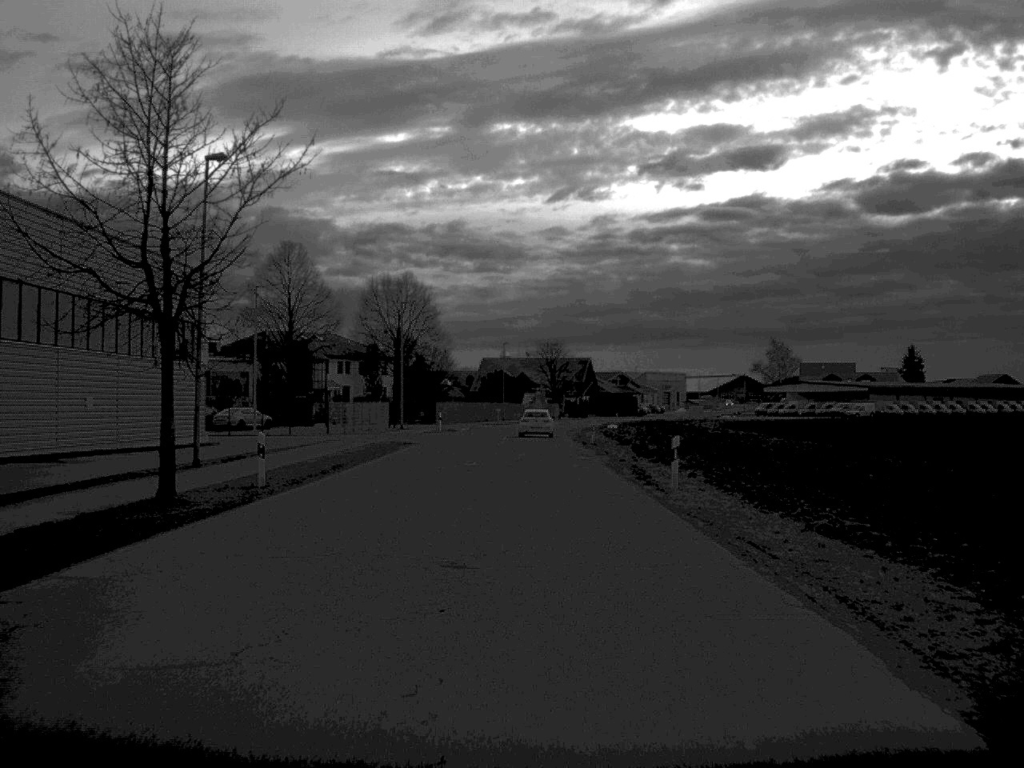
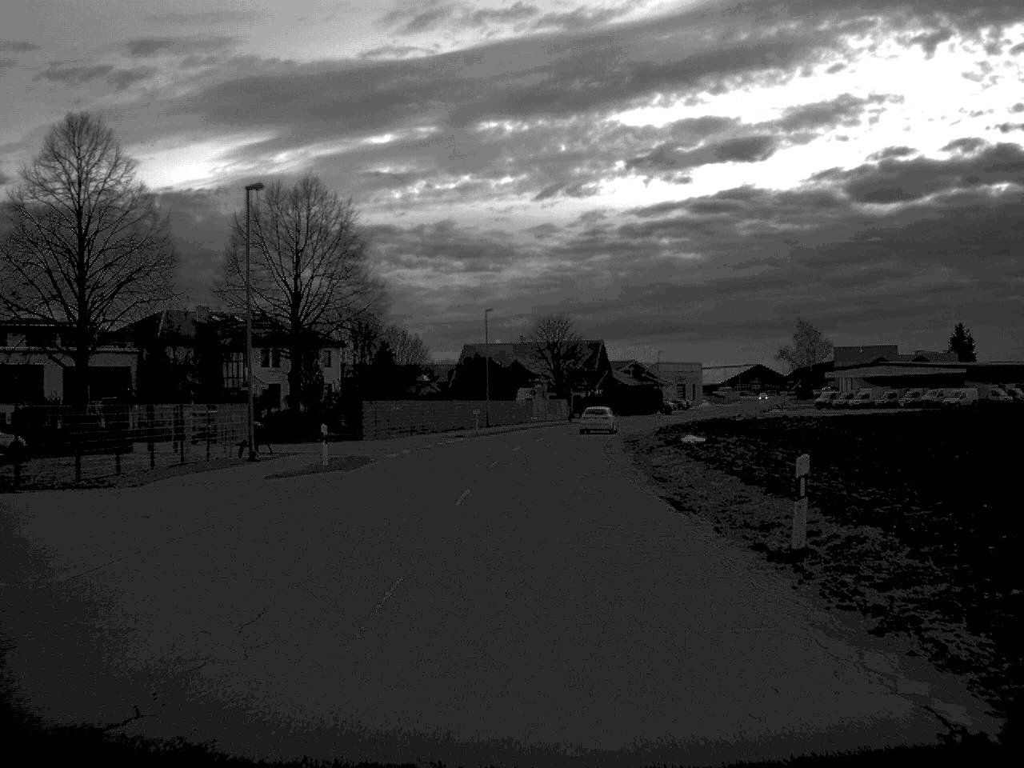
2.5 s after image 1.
(0.0, +41.8) m; 0°
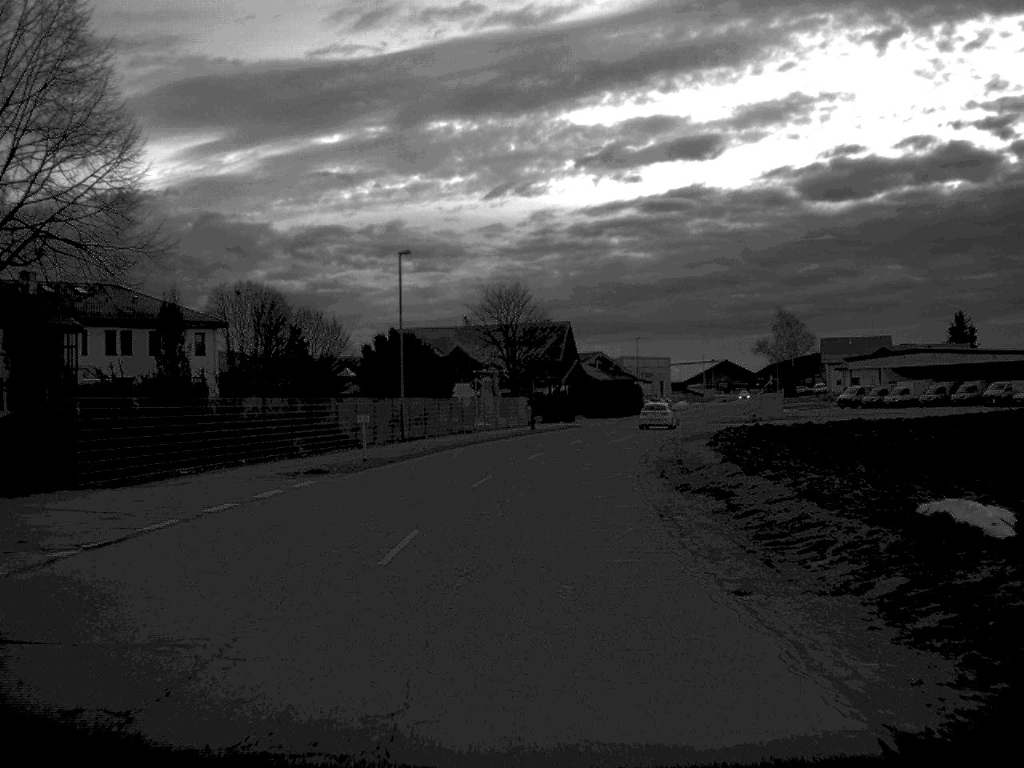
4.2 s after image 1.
(+0.5, +31.1) m; +2°
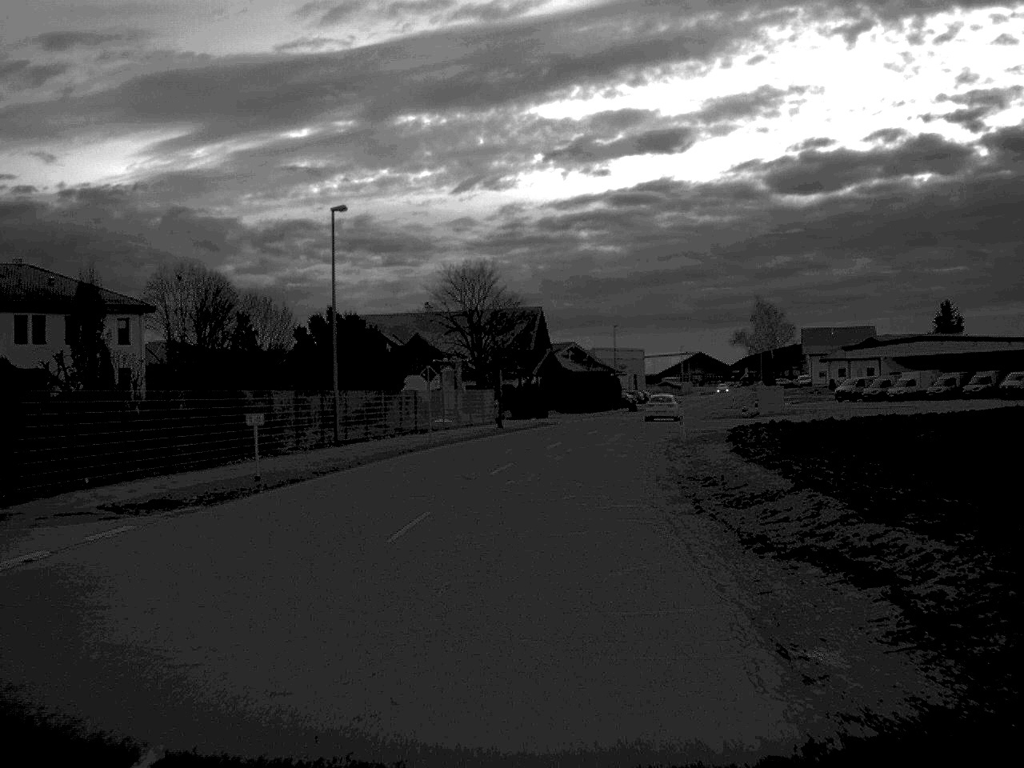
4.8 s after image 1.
(+0.1, +10.3) m; +1°
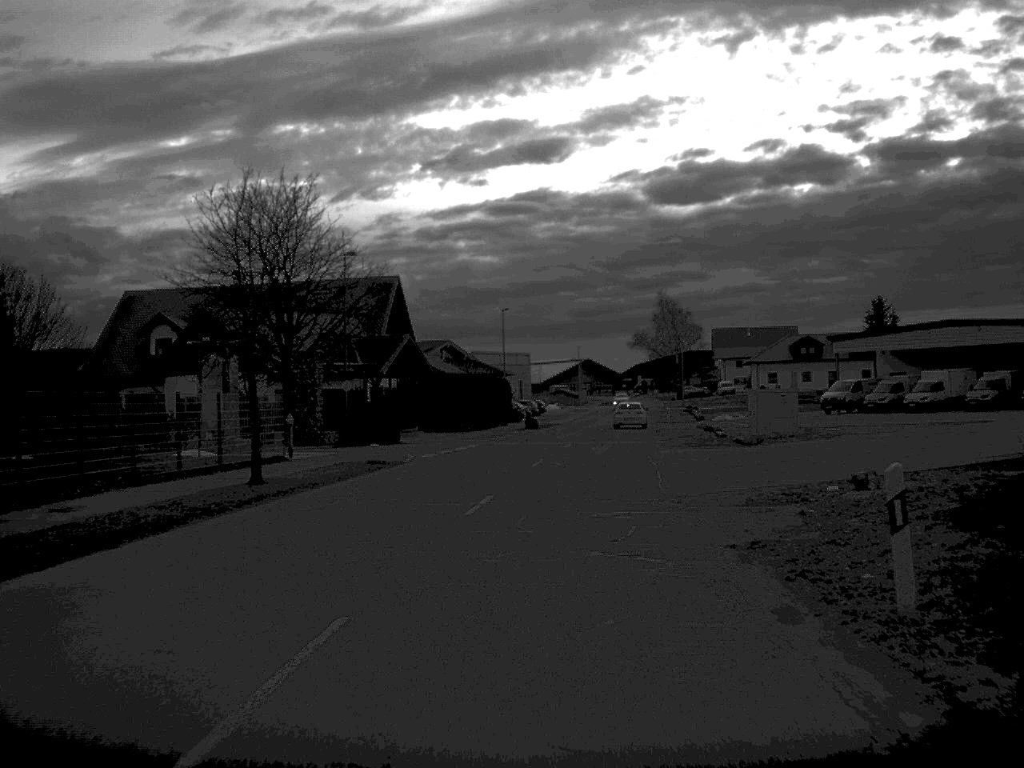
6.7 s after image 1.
(+1.5, +32.5) m; +6°
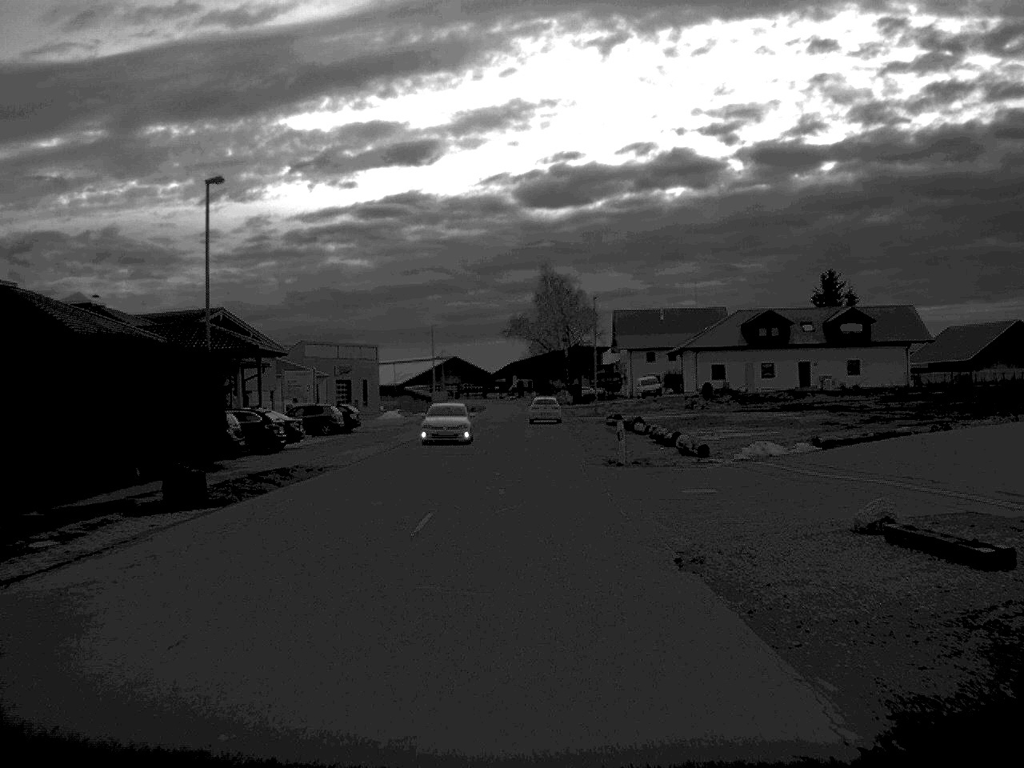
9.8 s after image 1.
(+3.5, +51.2) m; +6°
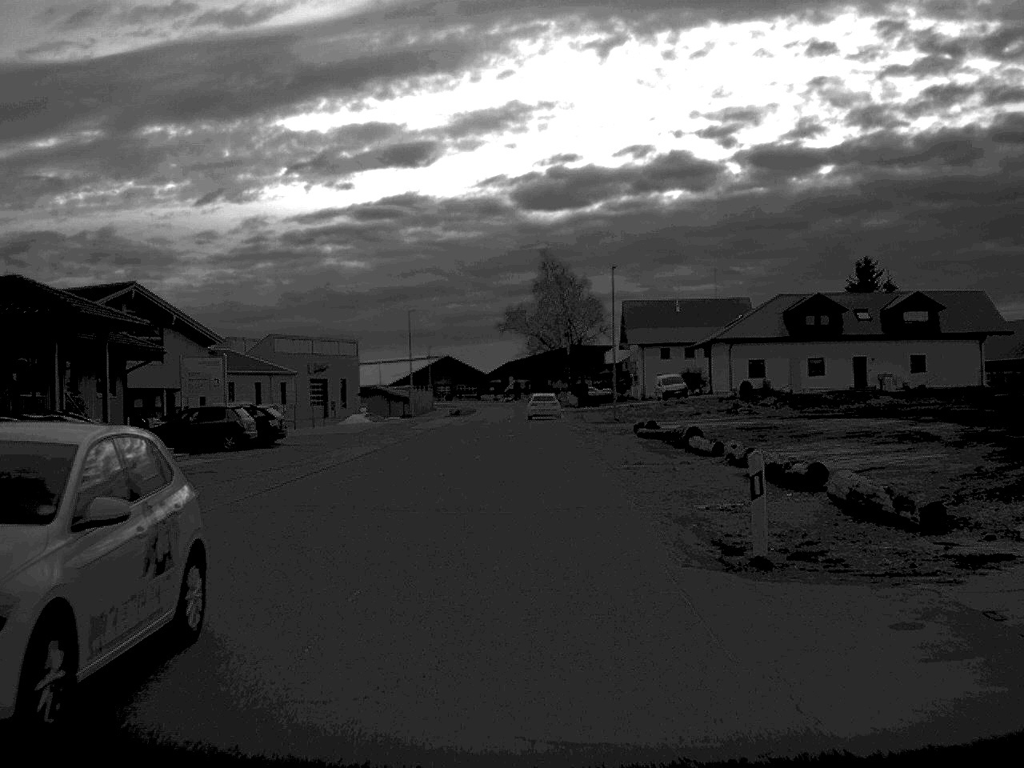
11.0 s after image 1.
(0.0, +19.4) m; 0°
